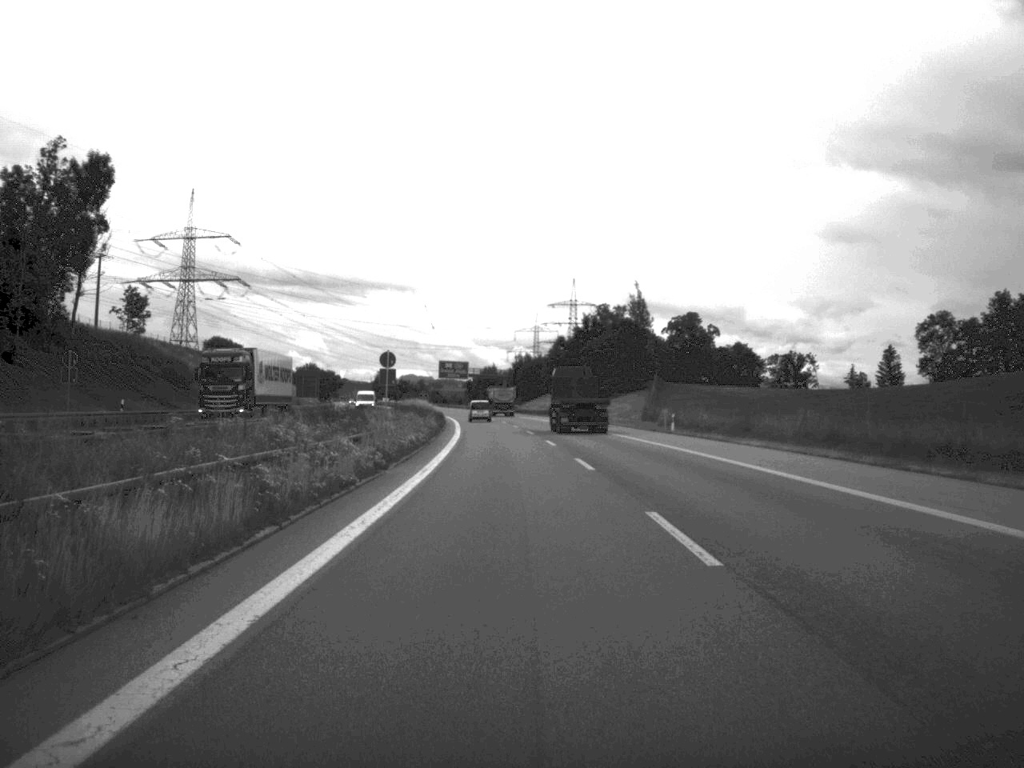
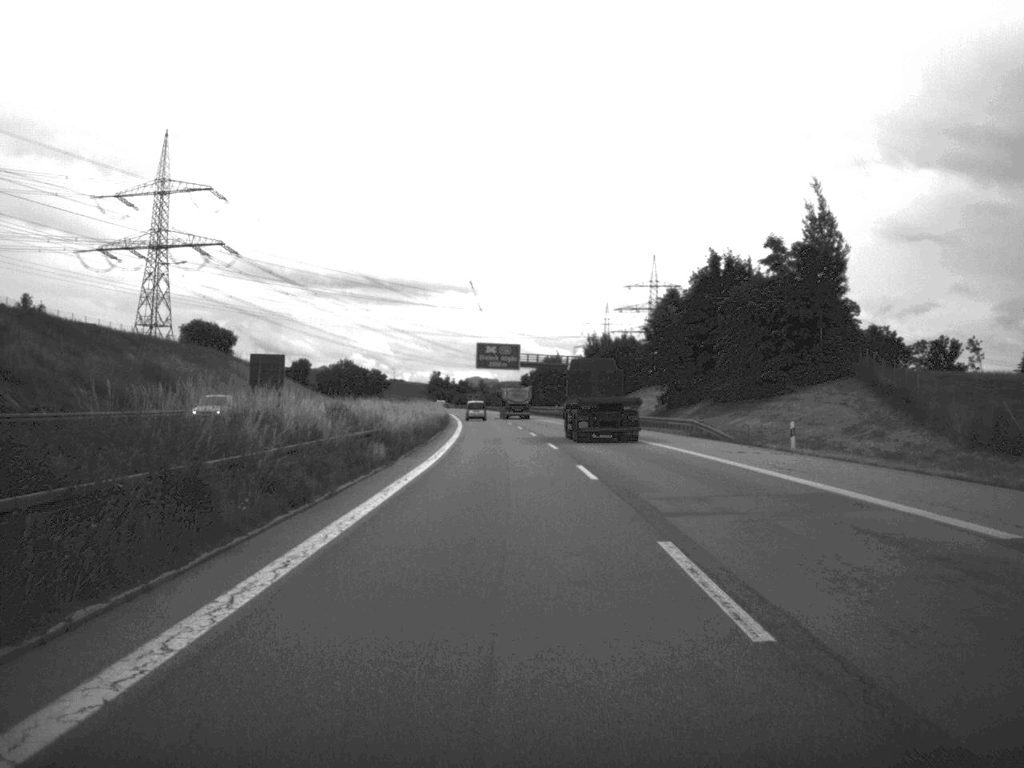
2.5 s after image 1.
(-1.6, +74.5) m; -3°
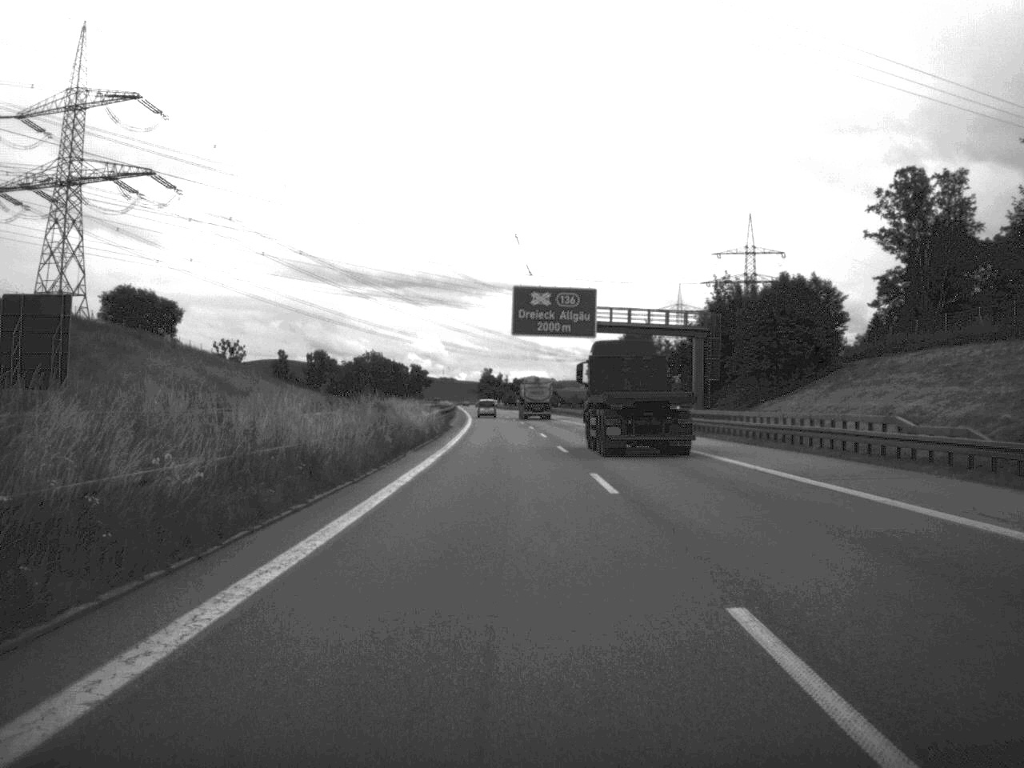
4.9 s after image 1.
(-1.6, +75.6) m; -3°
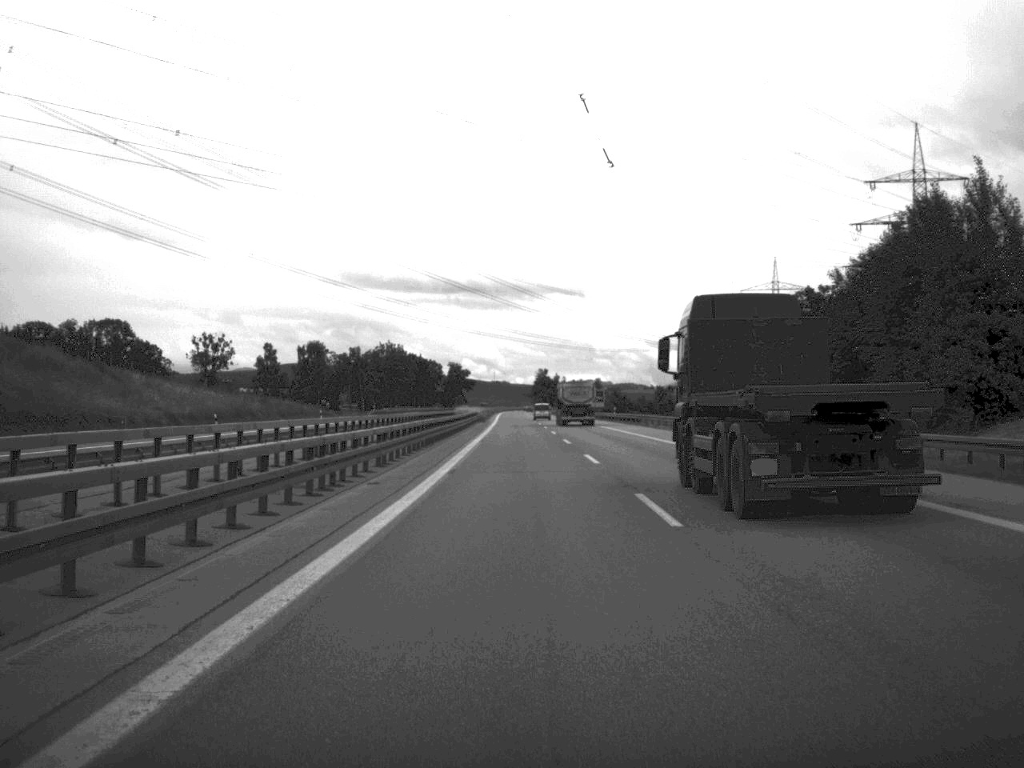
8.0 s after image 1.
(-2.2, +93.6) m; -3°
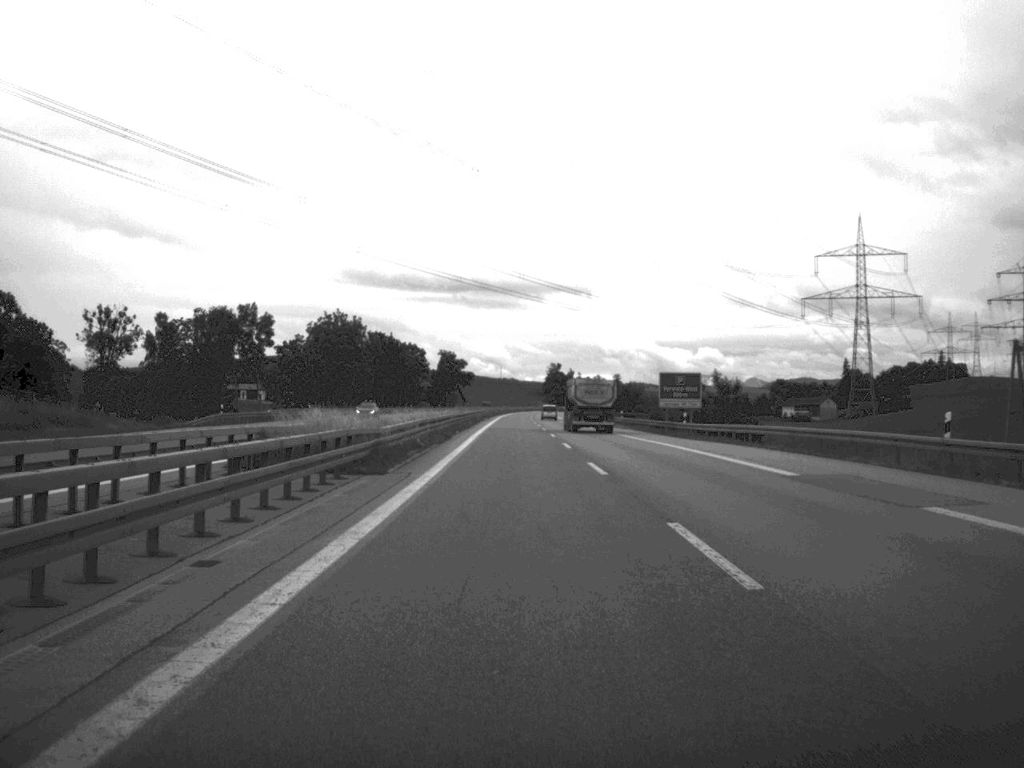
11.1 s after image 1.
(-0.6, +94.2) m; -1°
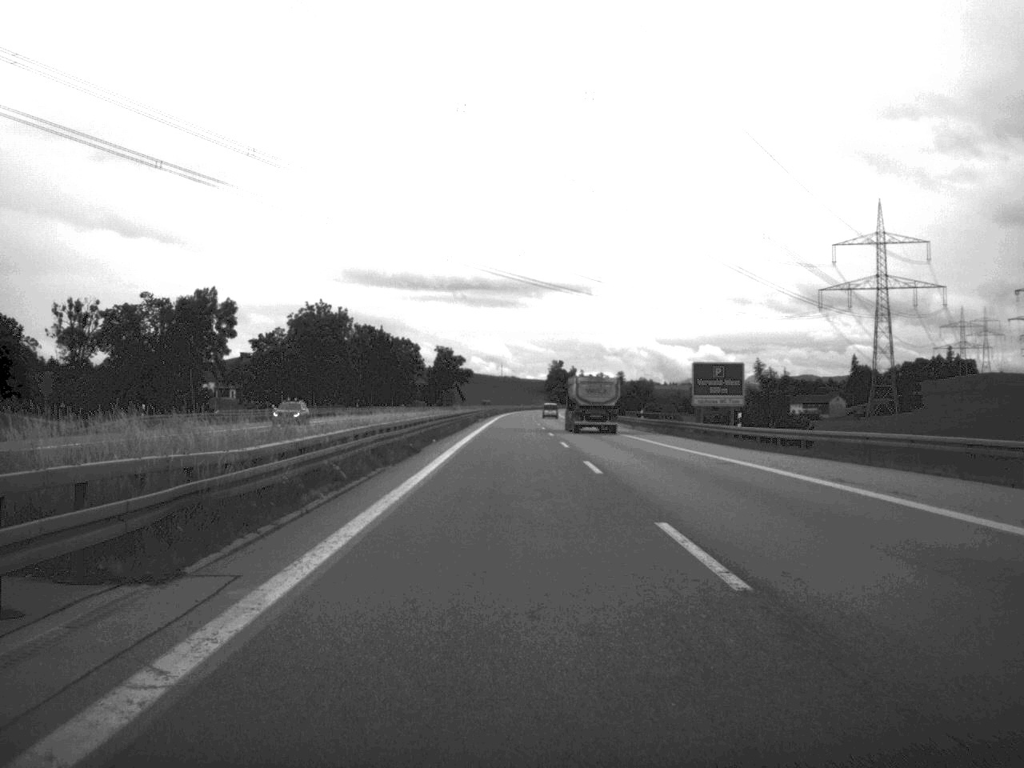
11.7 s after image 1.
(0.0, +17.7) m; 0°
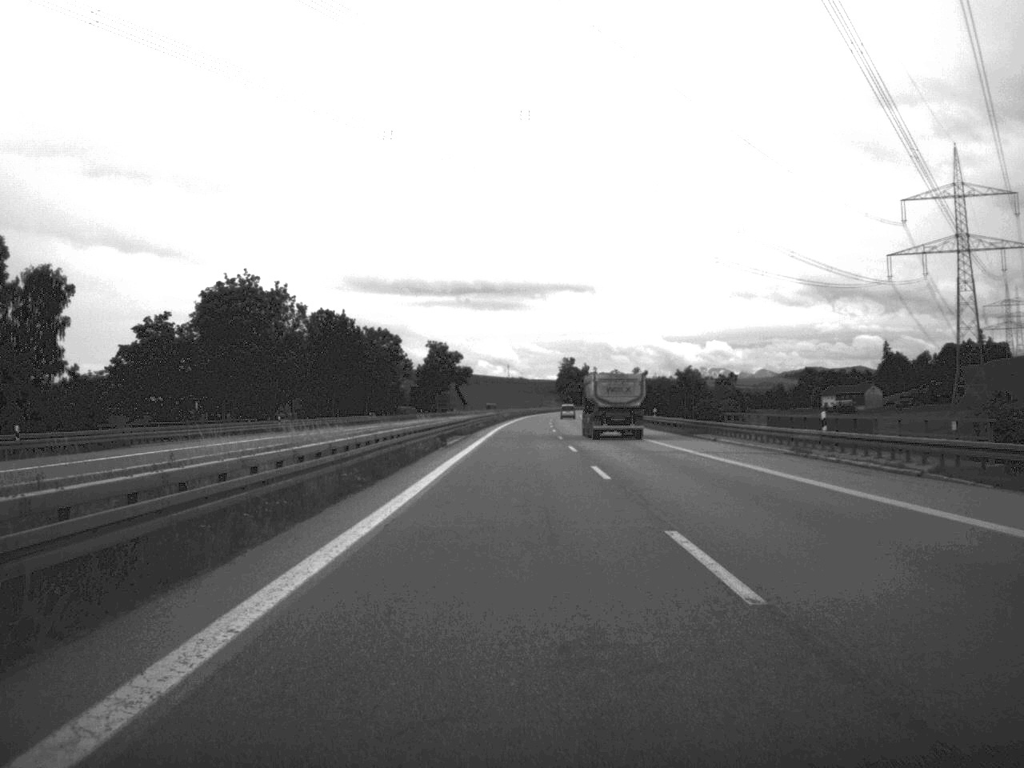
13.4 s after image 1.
(-0.4, +53.7) m; 0°
